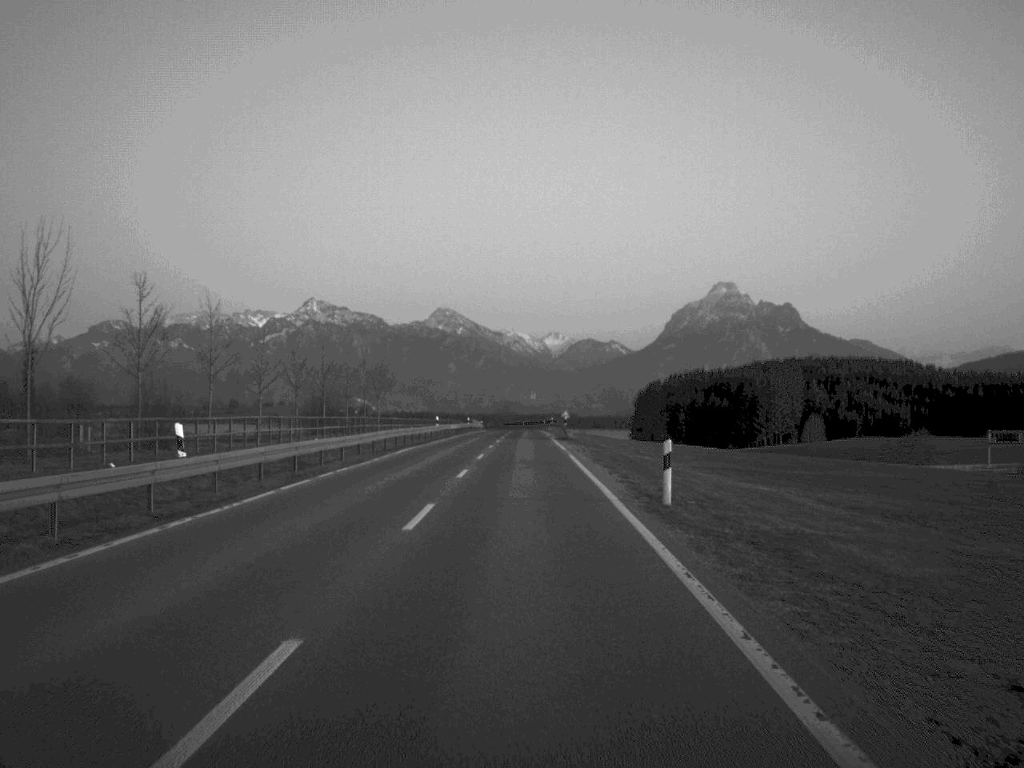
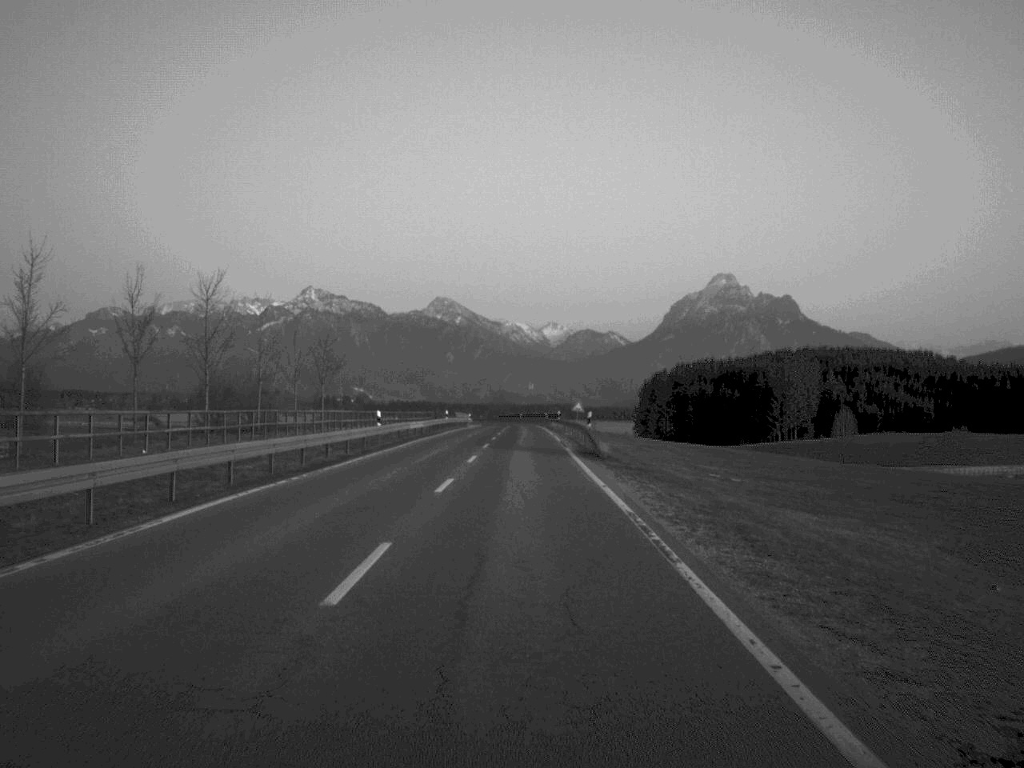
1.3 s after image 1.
(0.0, +30.7) m; 0°
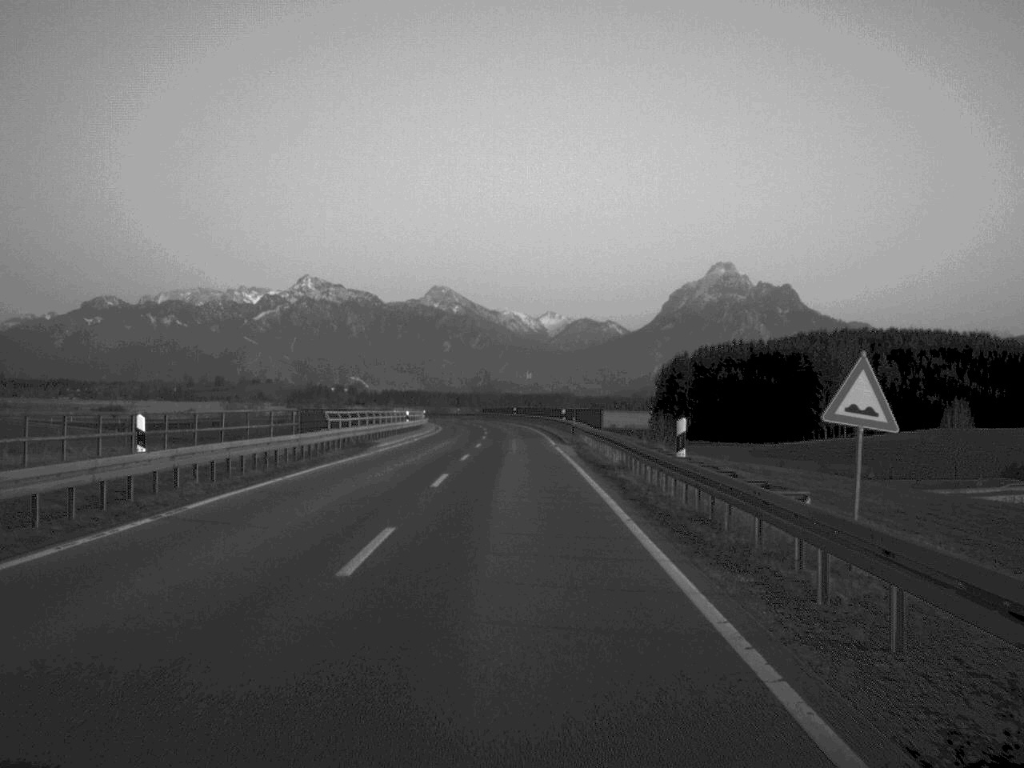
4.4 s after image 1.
(+0.2, +71.4) m; 0°
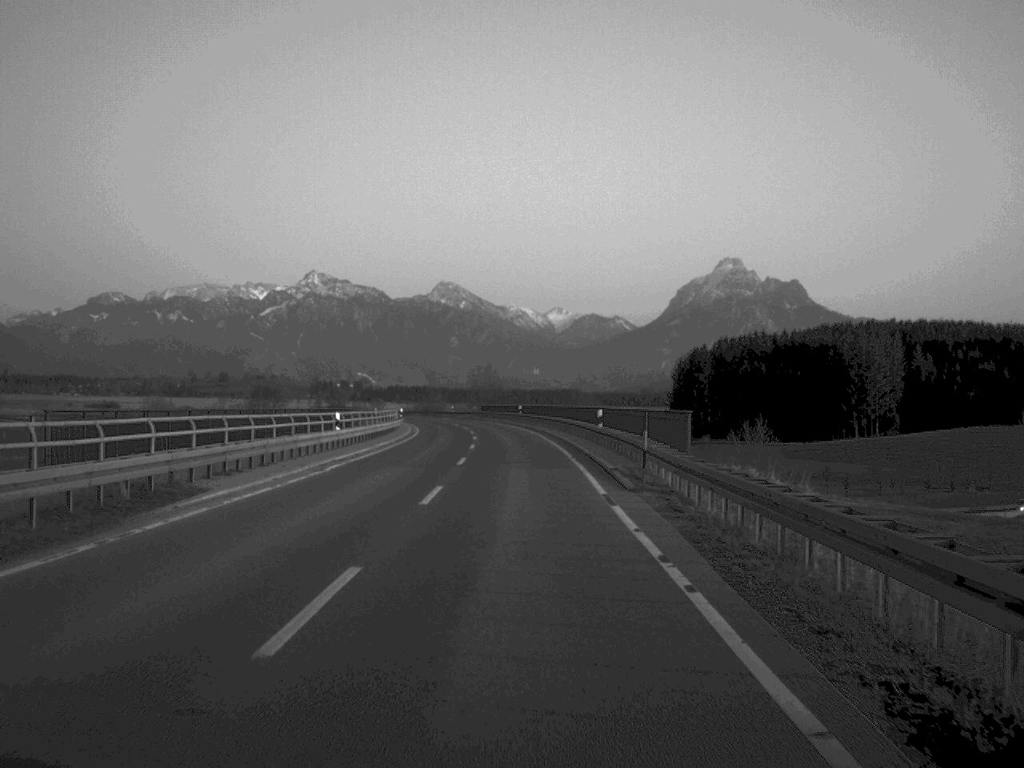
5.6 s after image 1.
(-0.1, +27.7) m; 0°
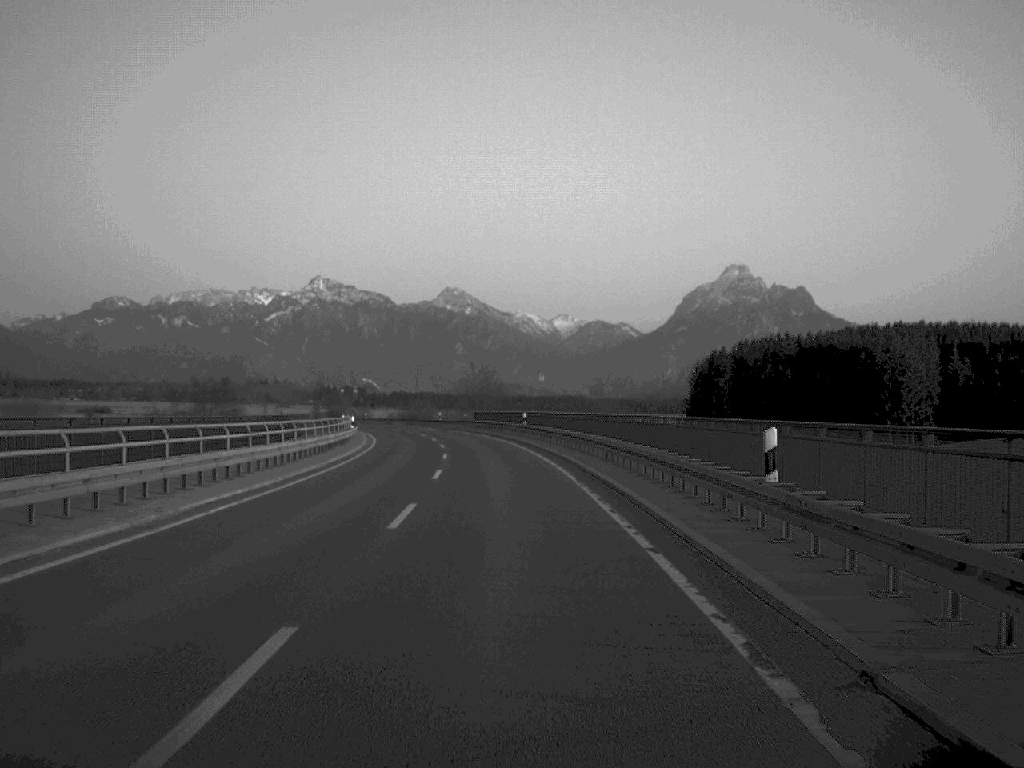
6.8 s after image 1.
(0.0, +27.7) m; 0°
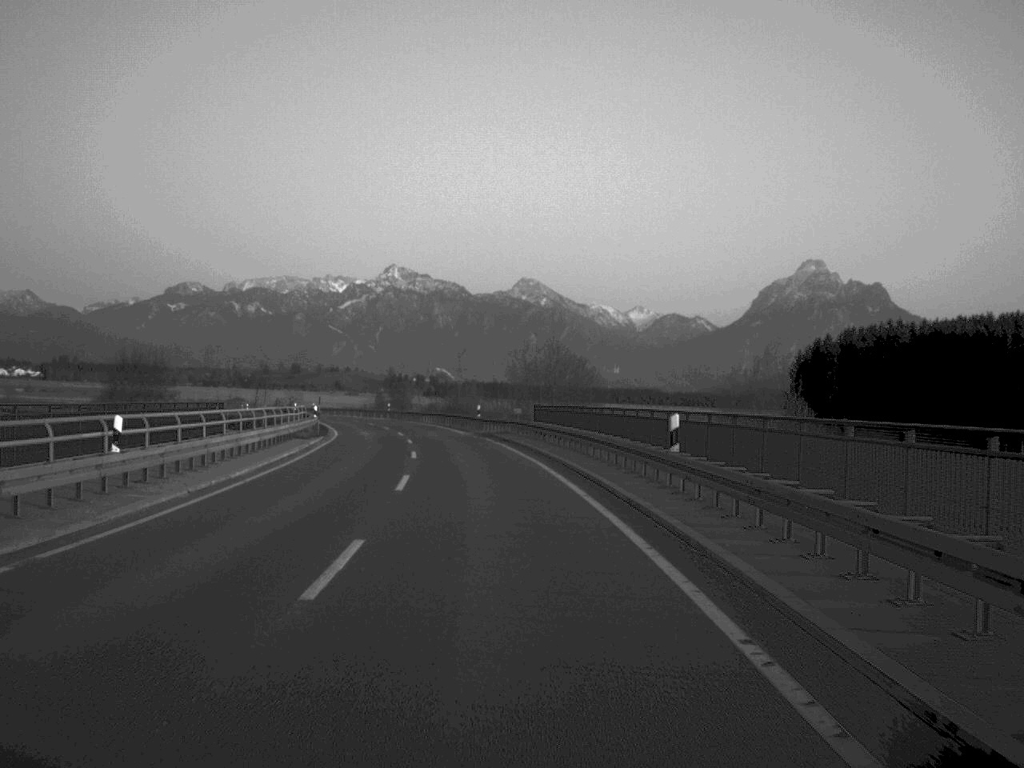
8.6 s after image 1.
(-1.1, +43.1) m; -3°
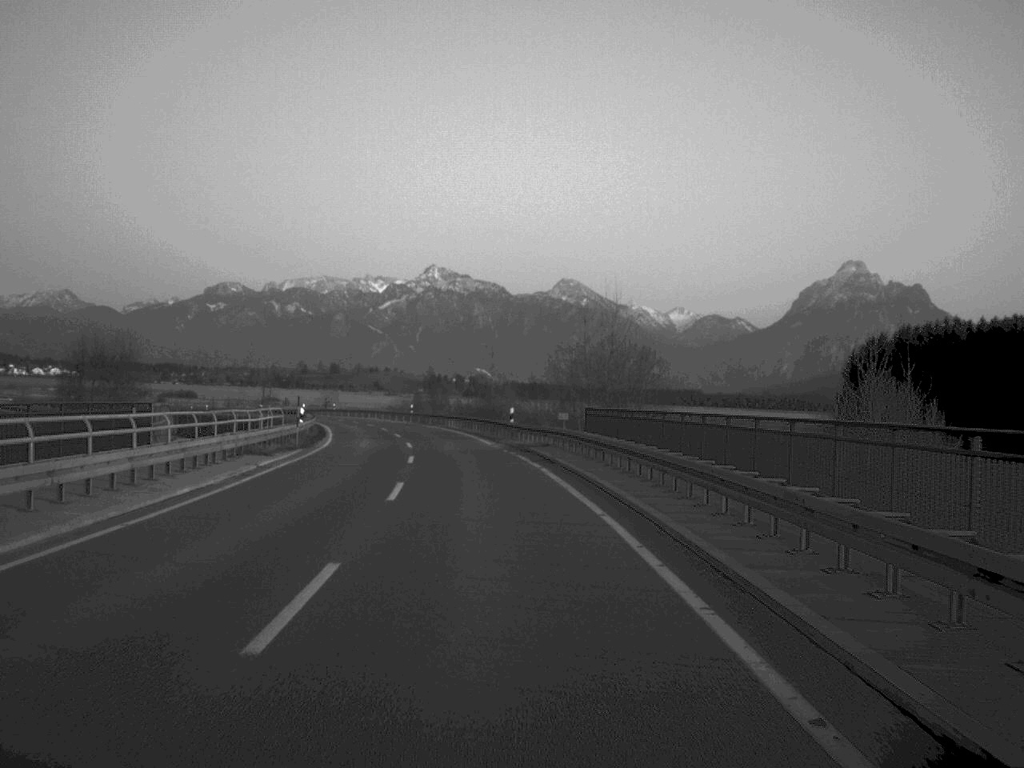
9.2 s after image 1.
(-0.2, +14.2) m; -2°
